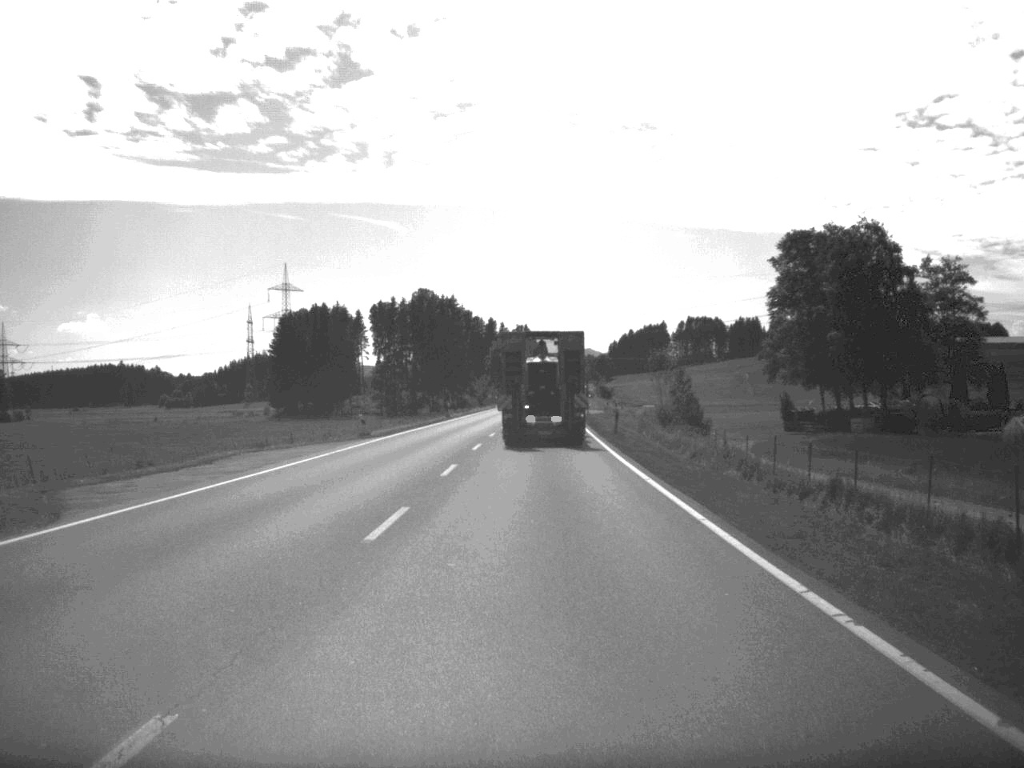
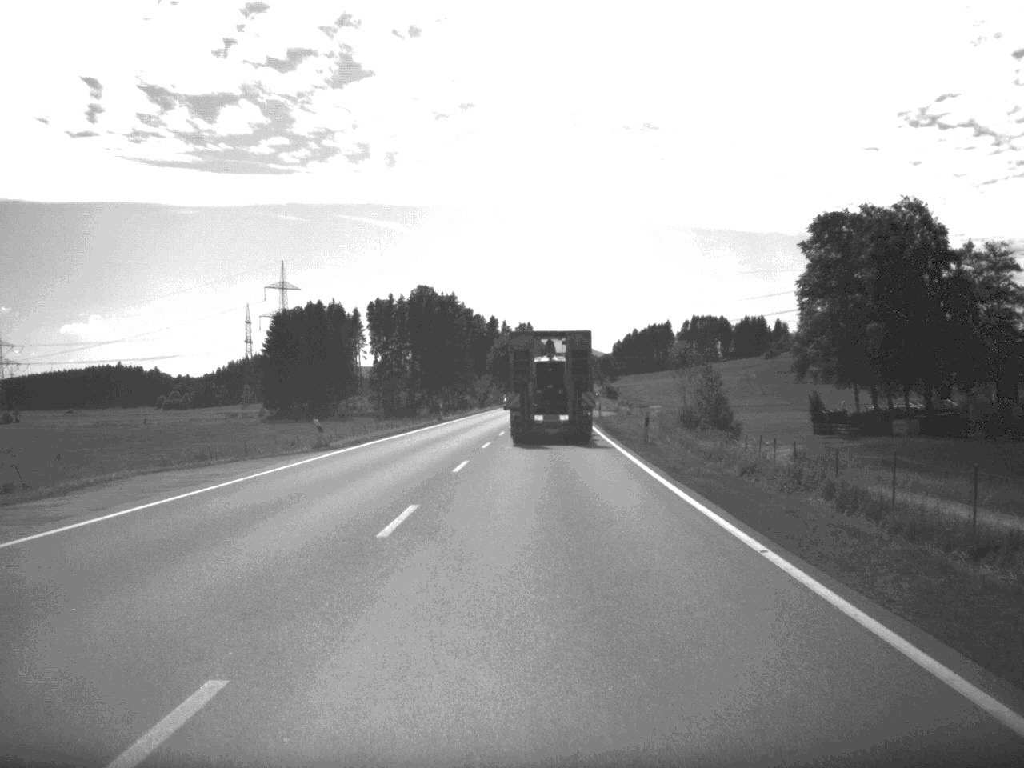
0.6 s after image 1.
(0.0, +11.4) m; 0°
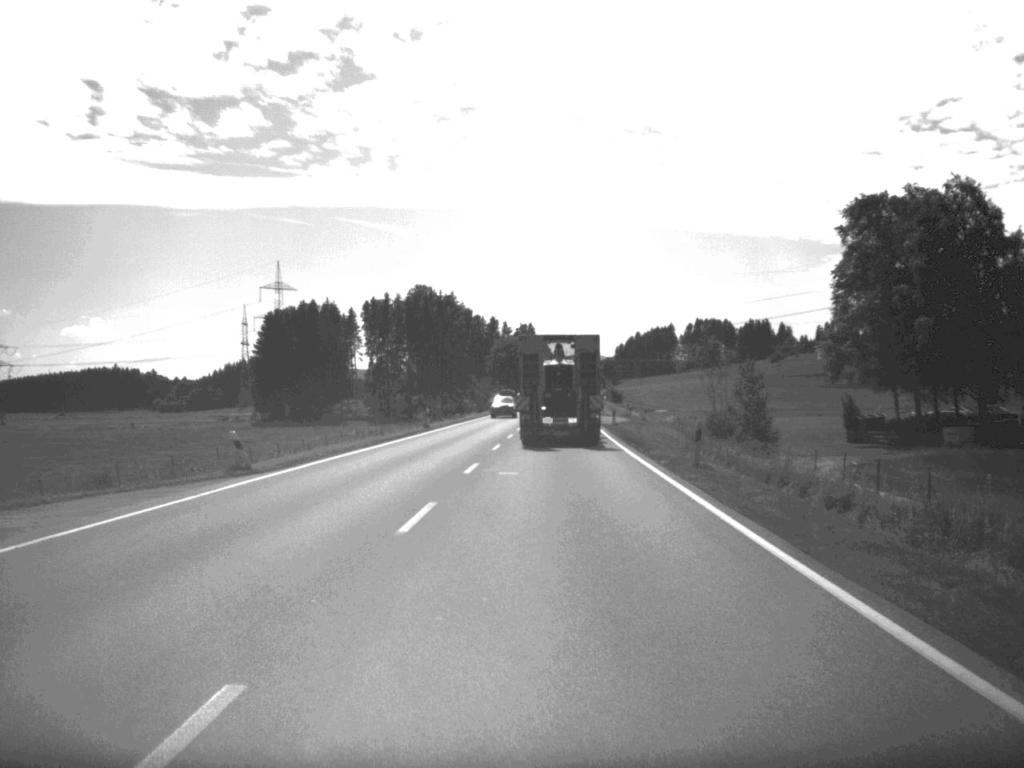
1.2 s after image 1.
(0.0, +11.5) m; 0°
